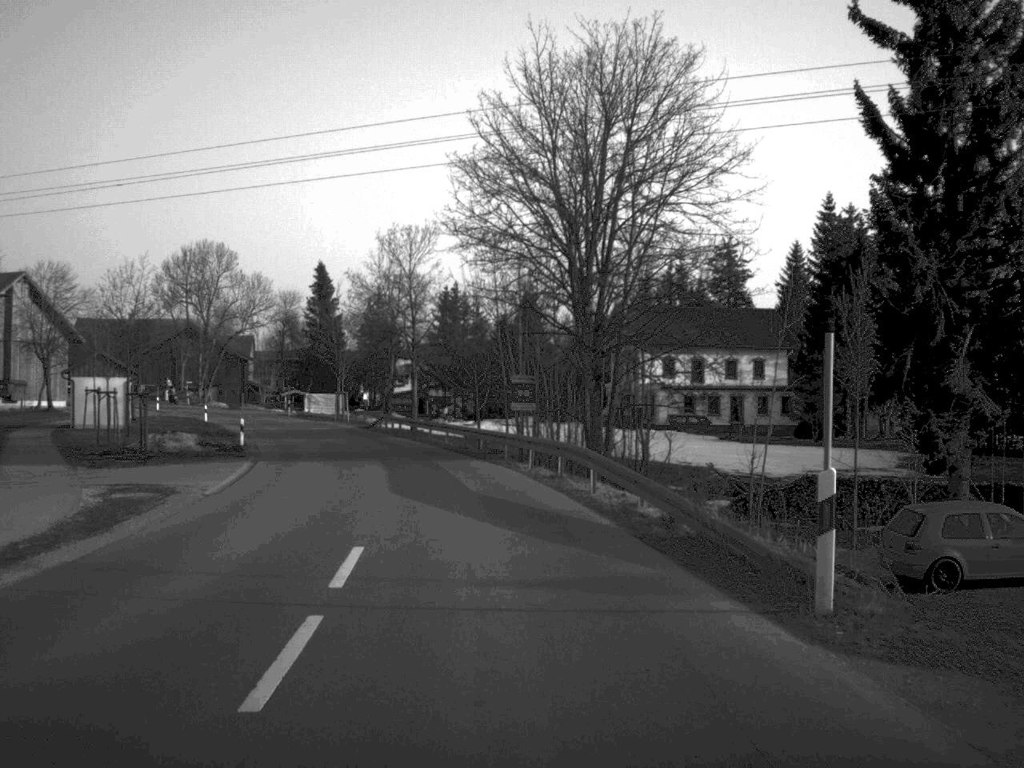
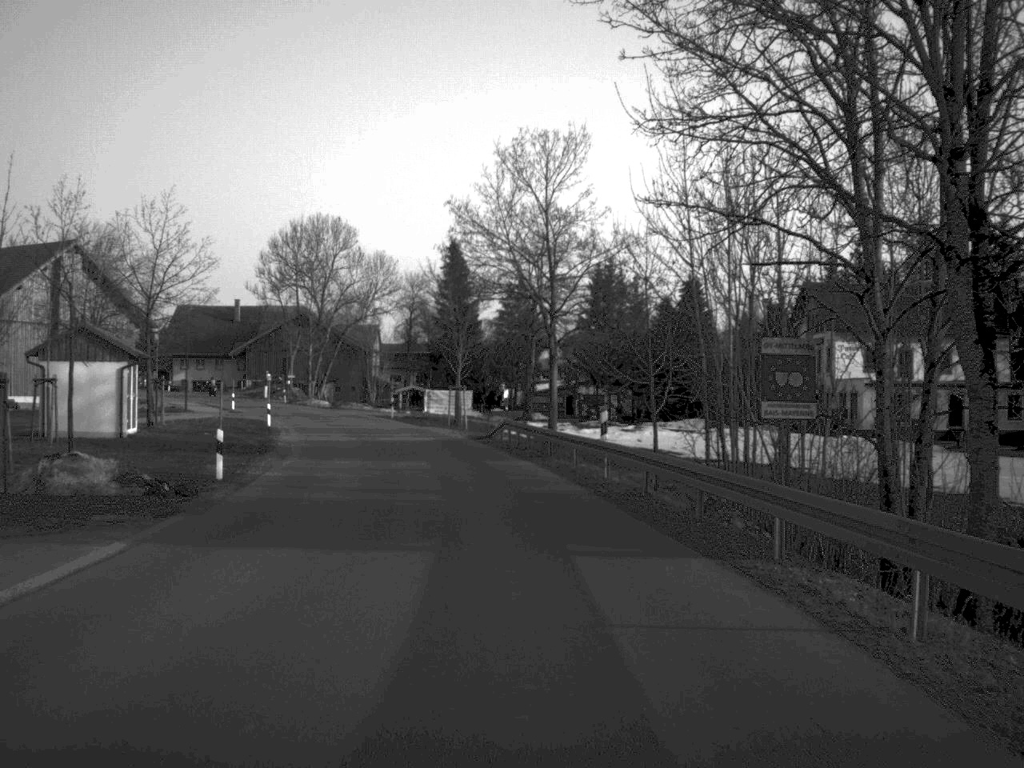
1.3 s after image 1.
(-1.3, +21.3) m; -7°
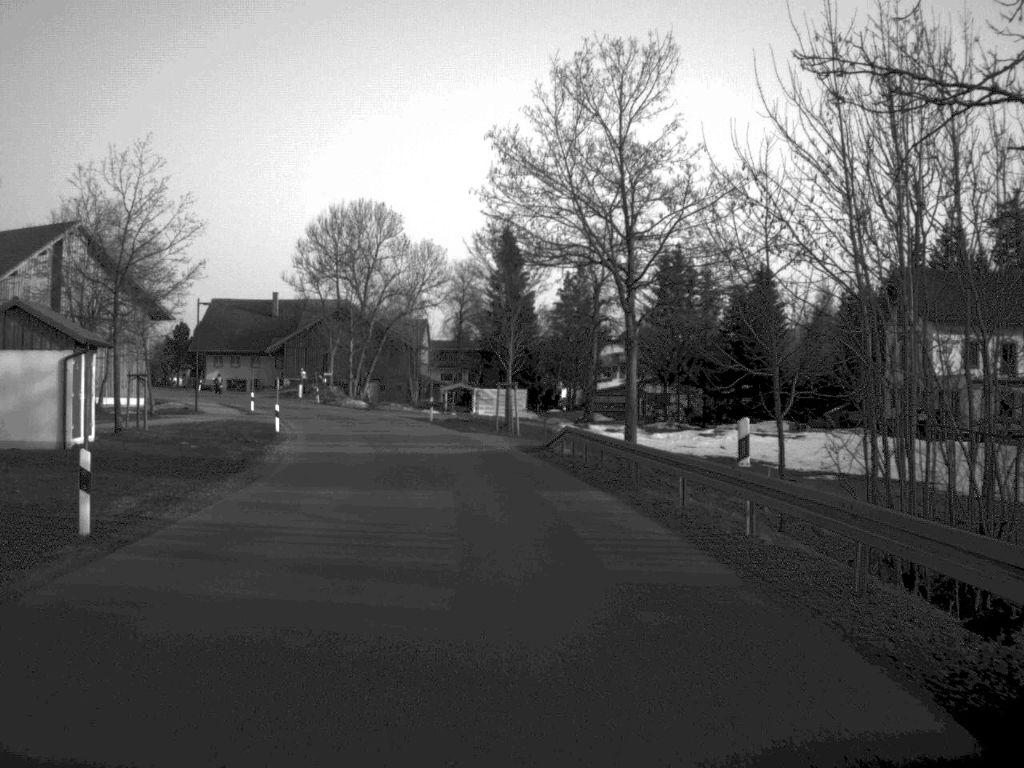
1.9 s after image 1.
(-0.2, +10.2) m; -2°
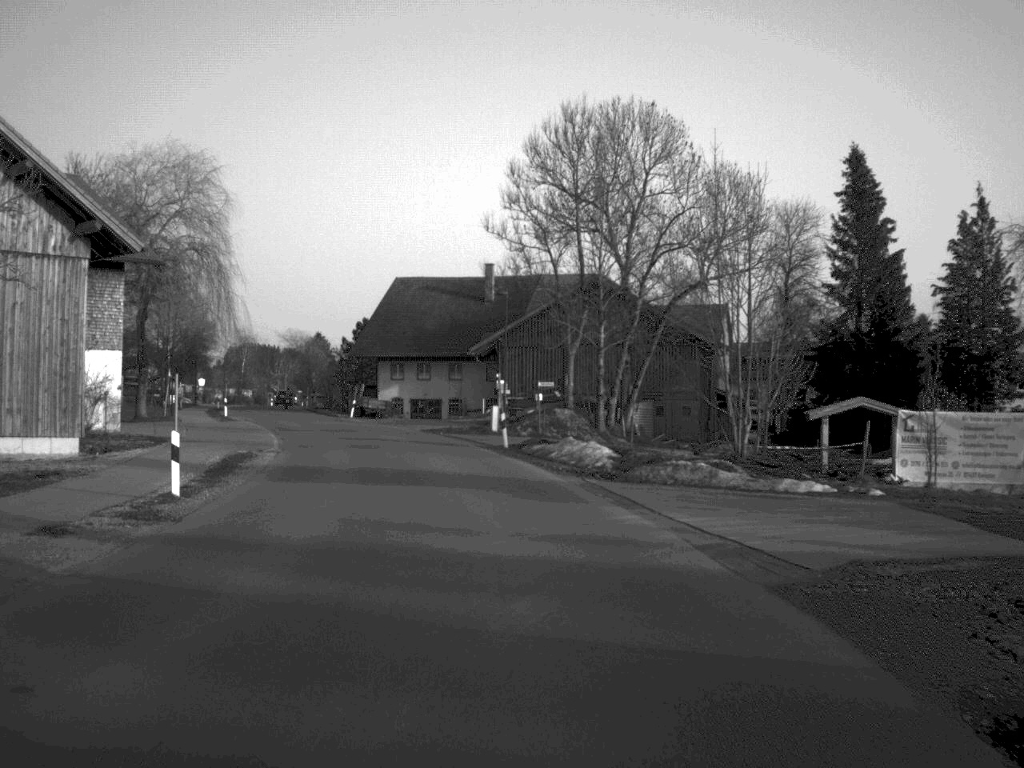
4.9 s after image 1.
(-5.2, +51.1) m; -12°
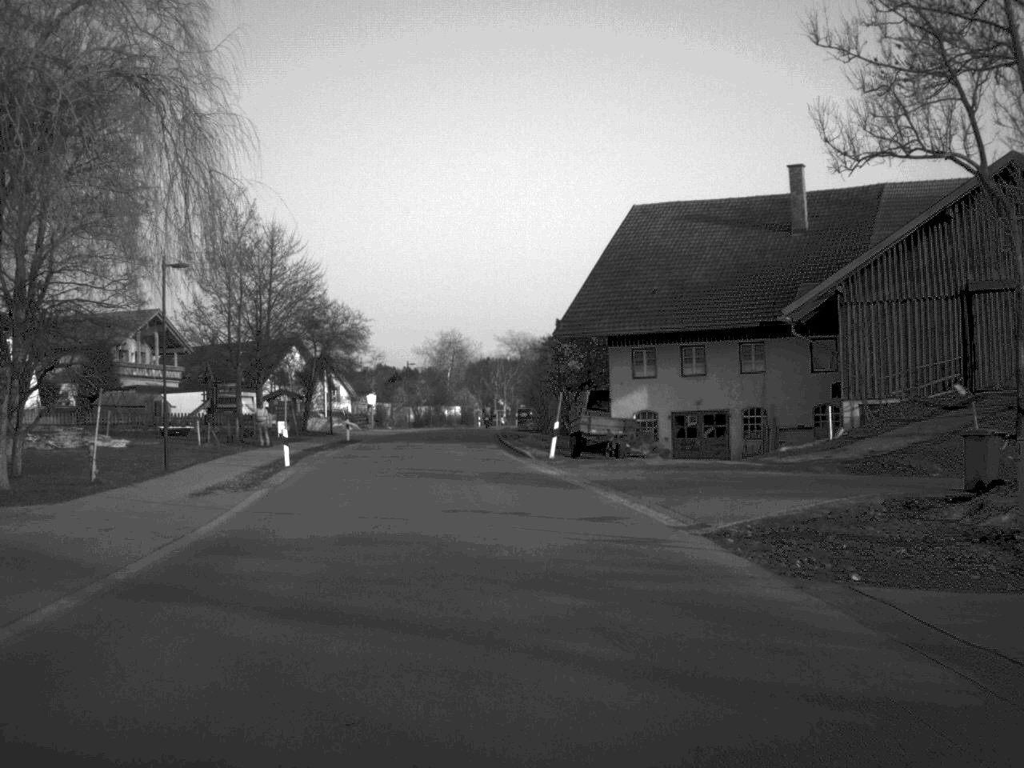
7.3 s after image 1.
(-3.8, +39.7) m; -11°
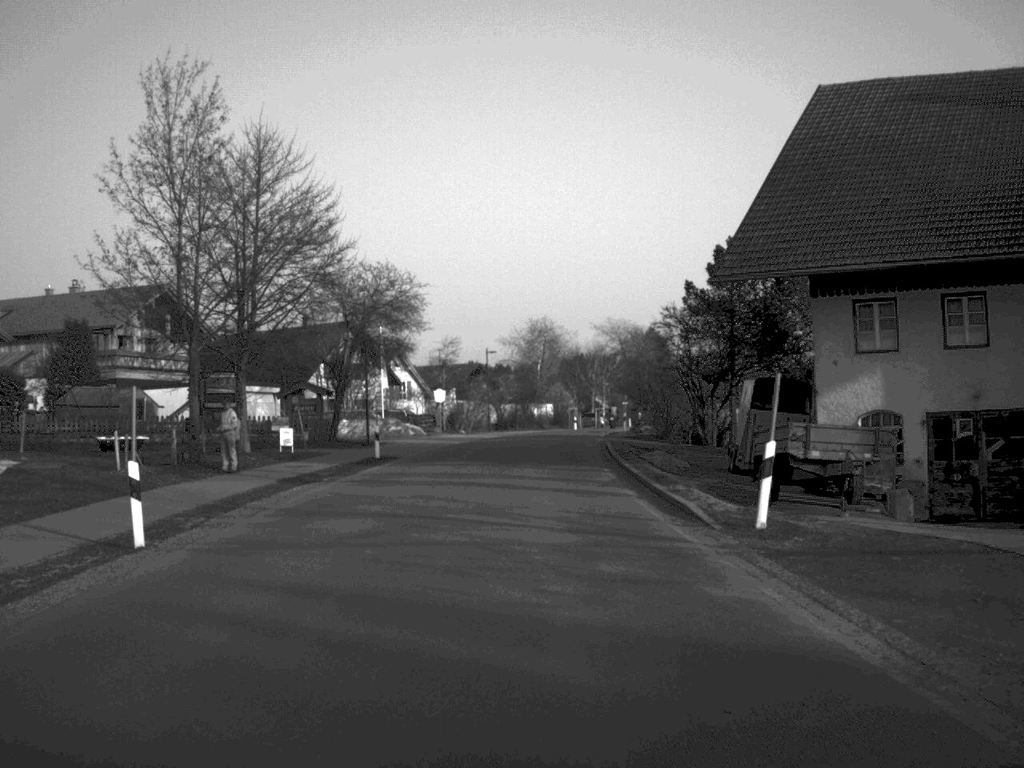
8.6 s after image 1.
(-0.9, +21.0) m; -4°
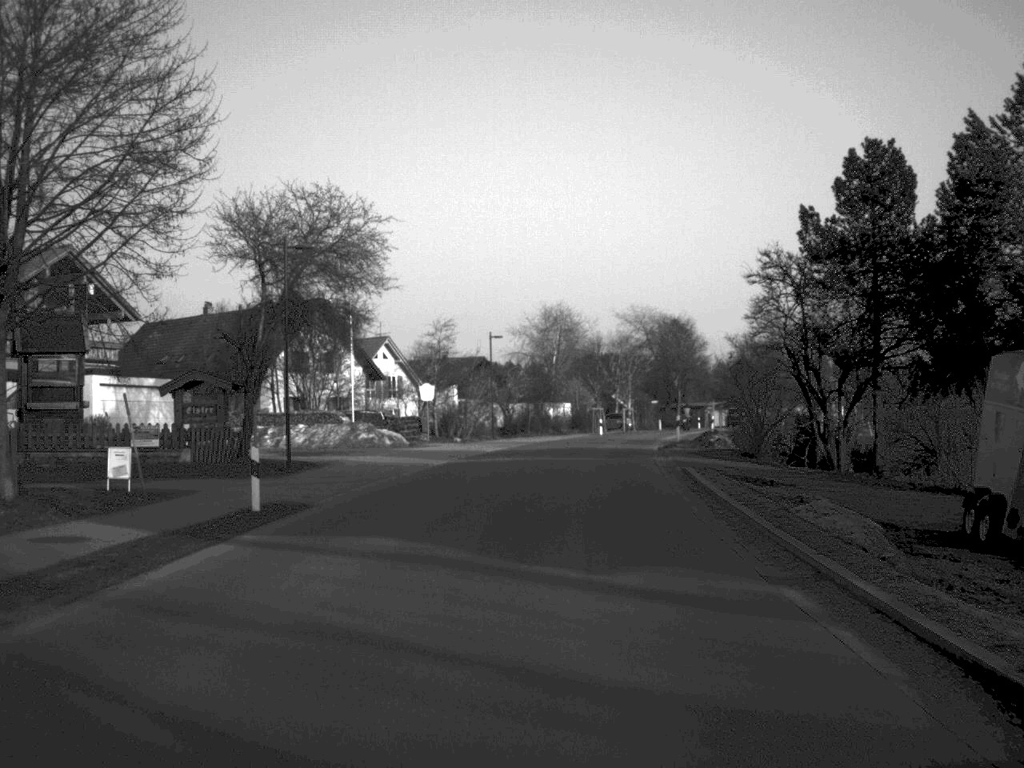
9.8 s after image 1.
(-0.2, +19.5) m; 0°
